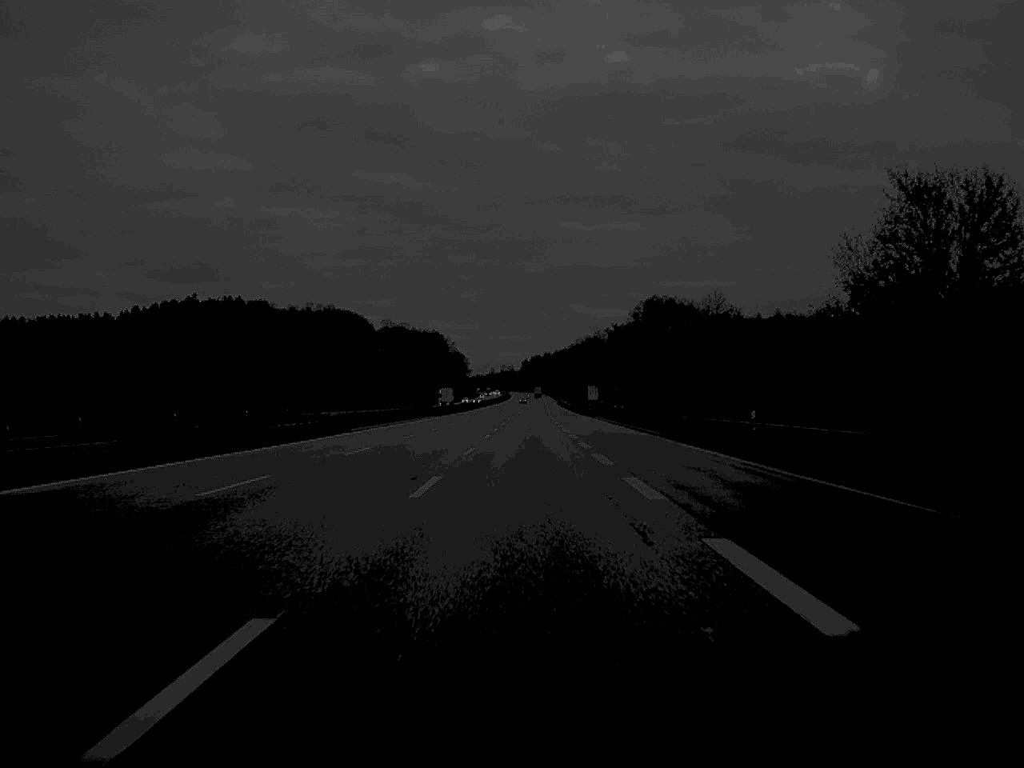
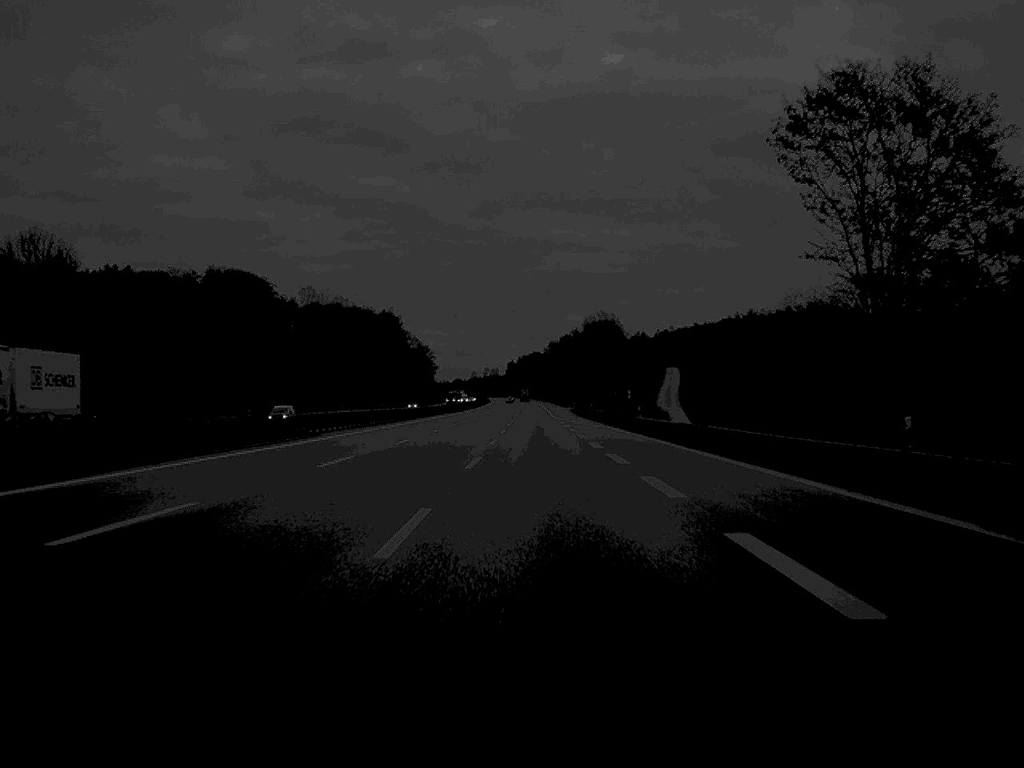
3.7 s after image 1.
(+0.4, +166.3) m; +1°
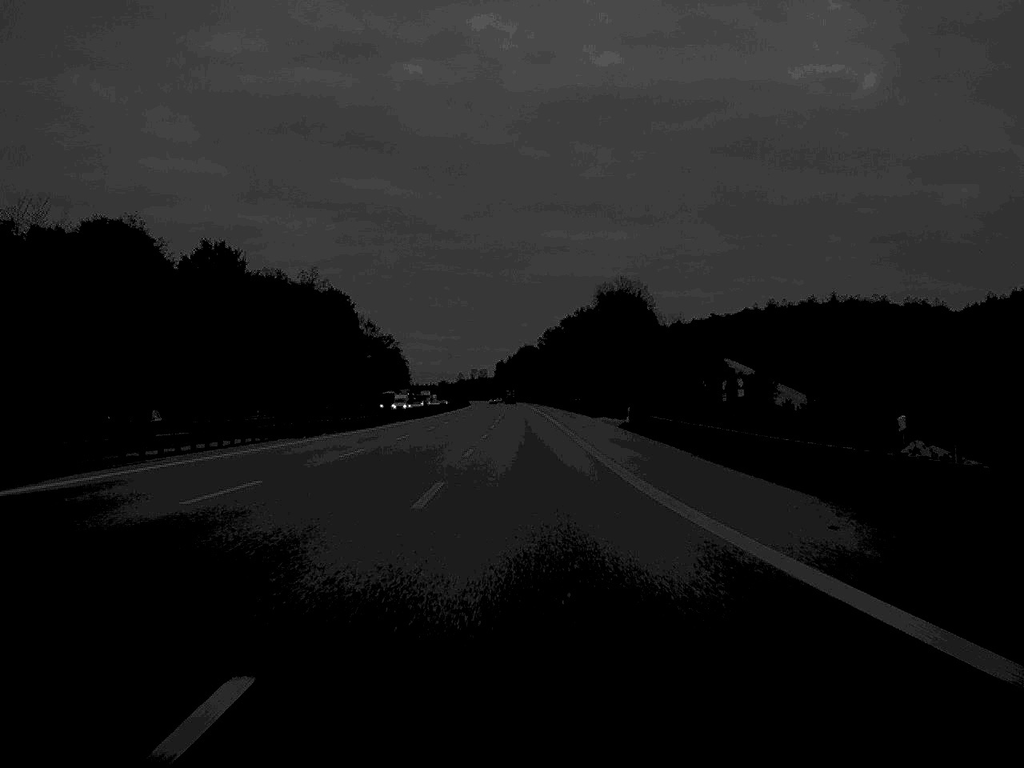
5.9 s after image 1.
(+0.4, +99.8) m; 0°
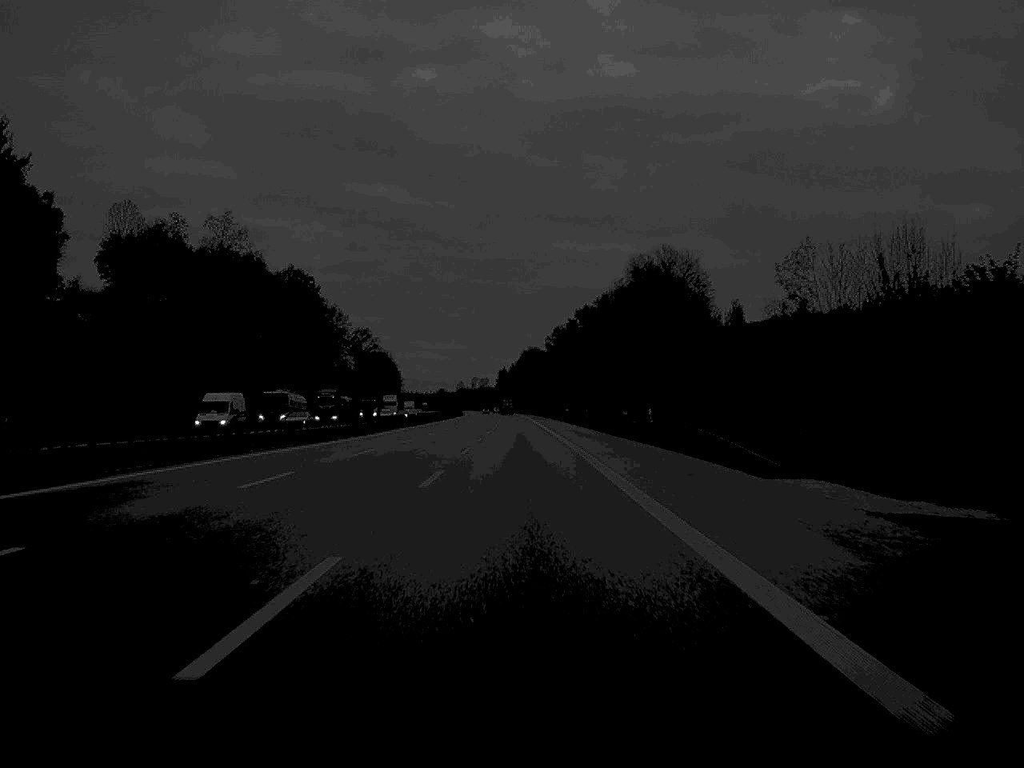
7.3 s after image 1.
(0.0, +66.5) m; 0°
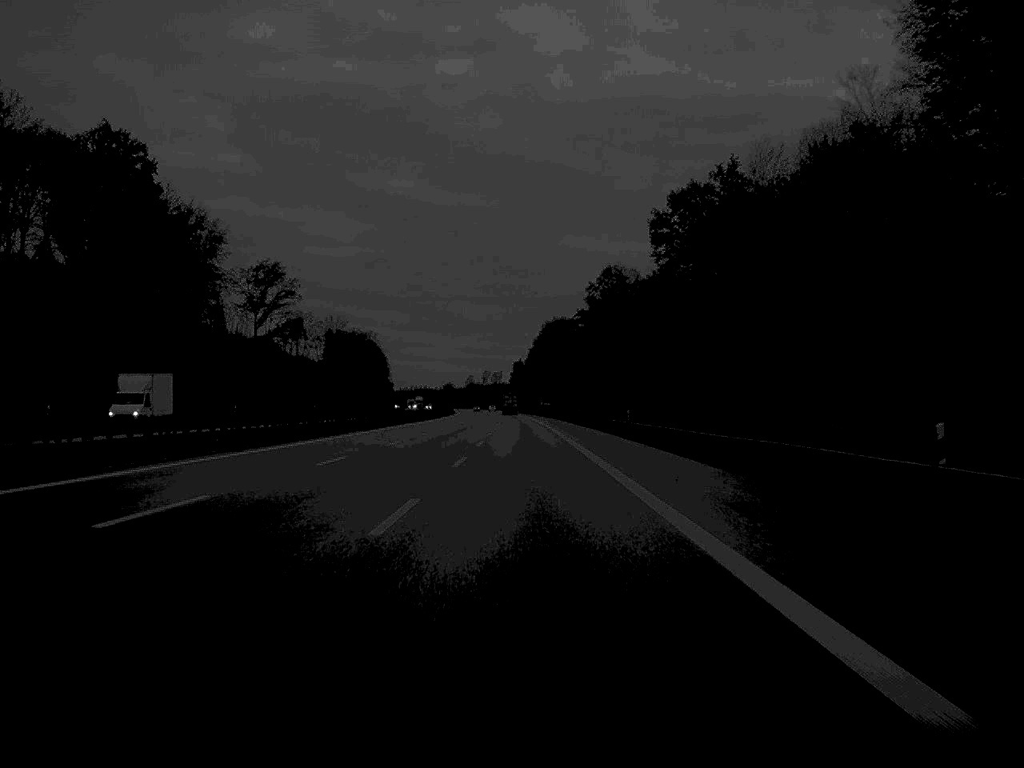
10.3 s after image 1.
(-1.1, +134.6) m; -1°
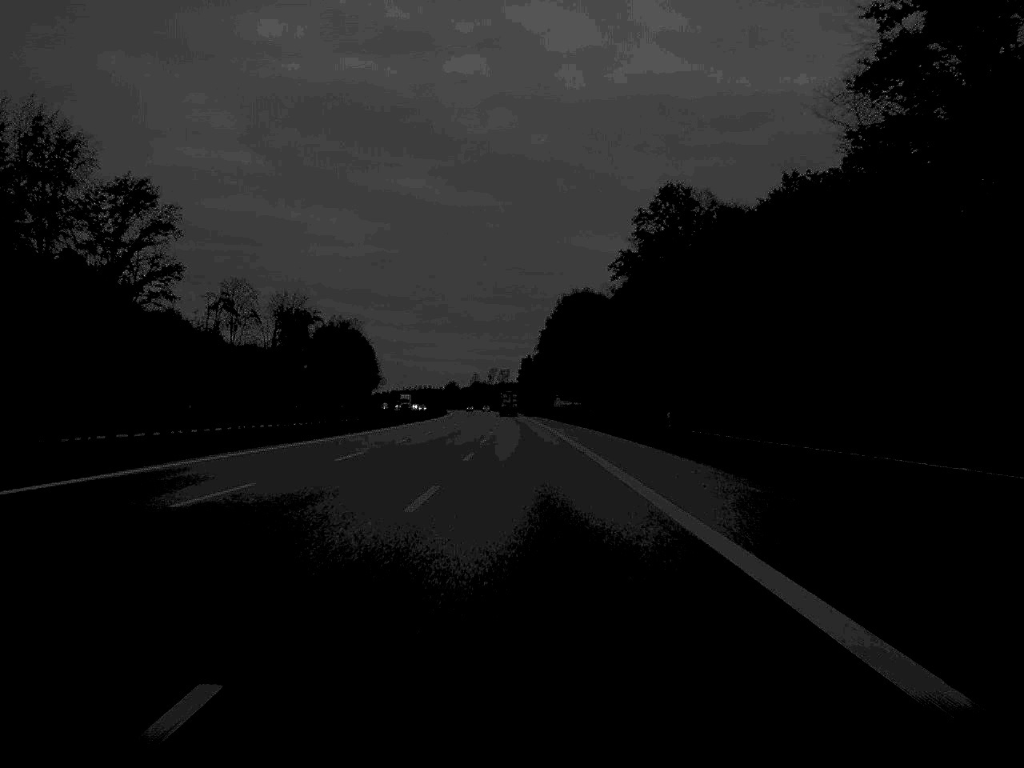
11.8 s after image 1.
(-0.3, +68.1) m; 0°
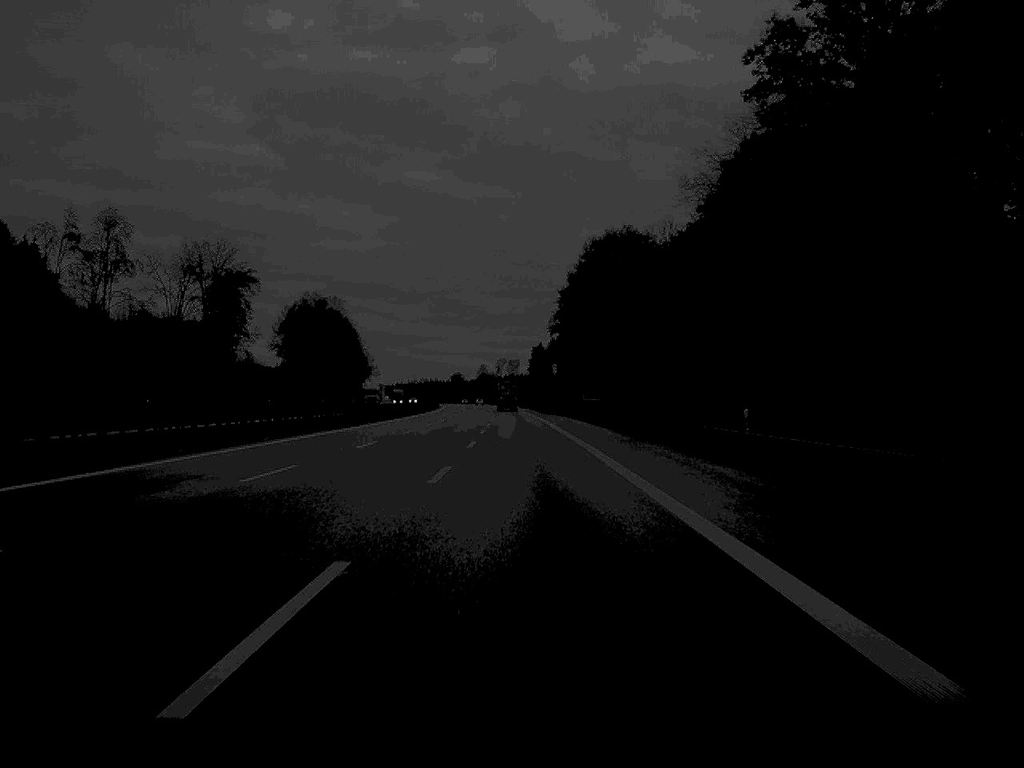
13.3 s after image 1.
(-0.2, +66.1) m; 0°
